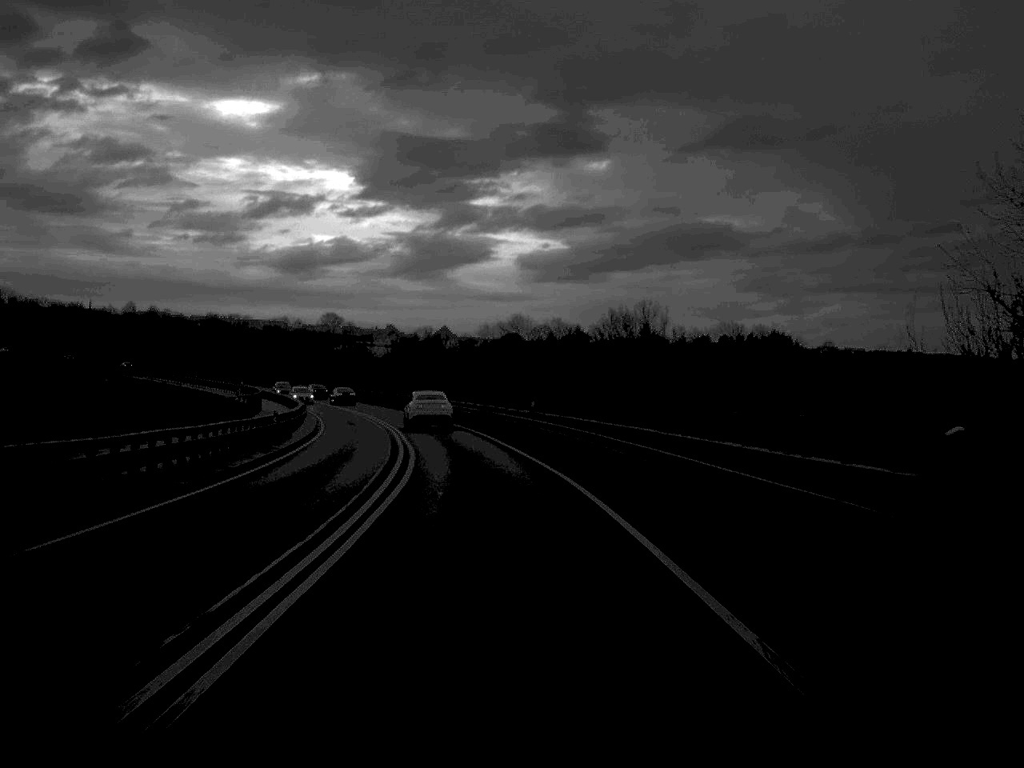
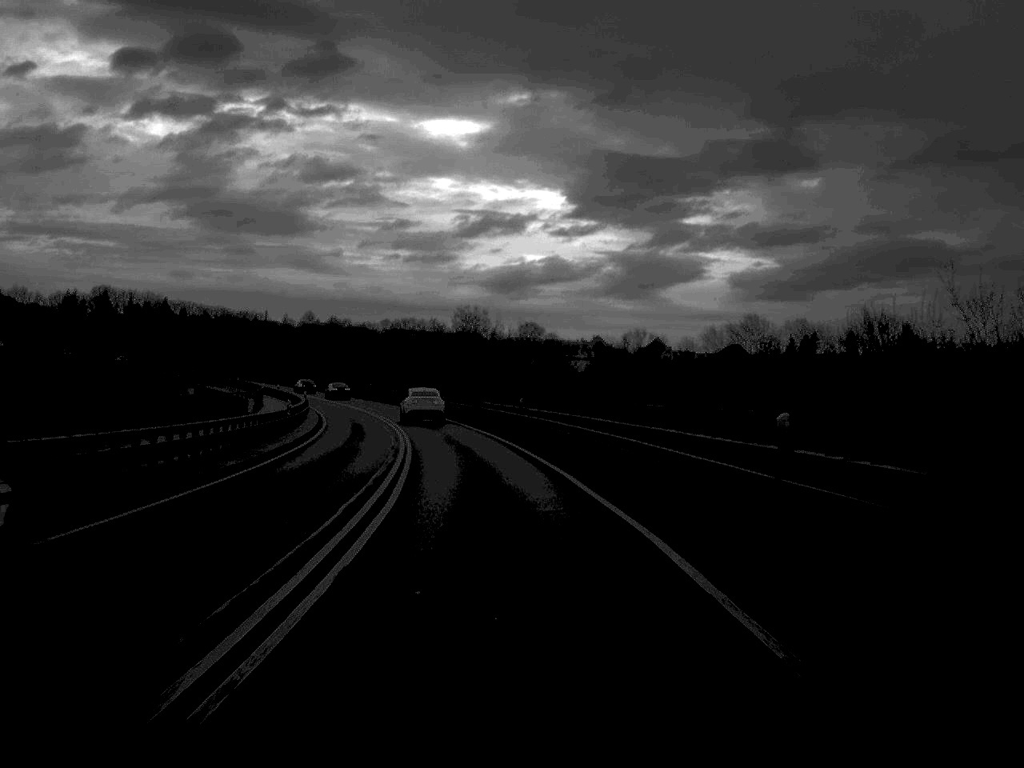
(-5.2, +65.0) m; -9°
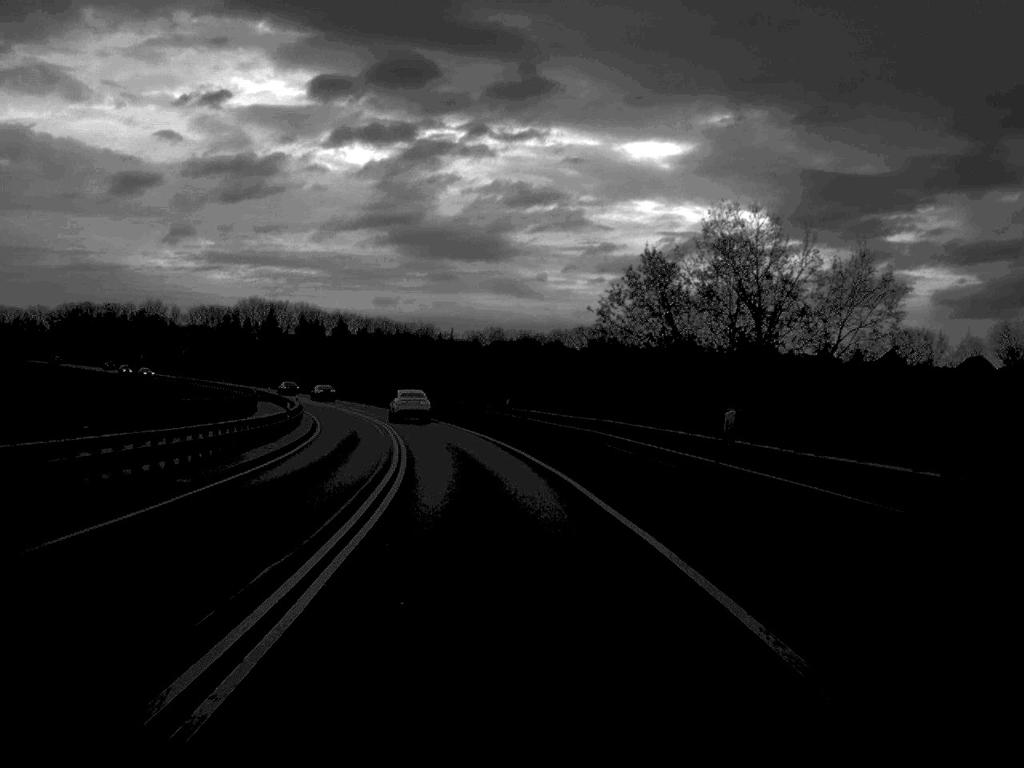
(-5.2, +65.5) m; -9°
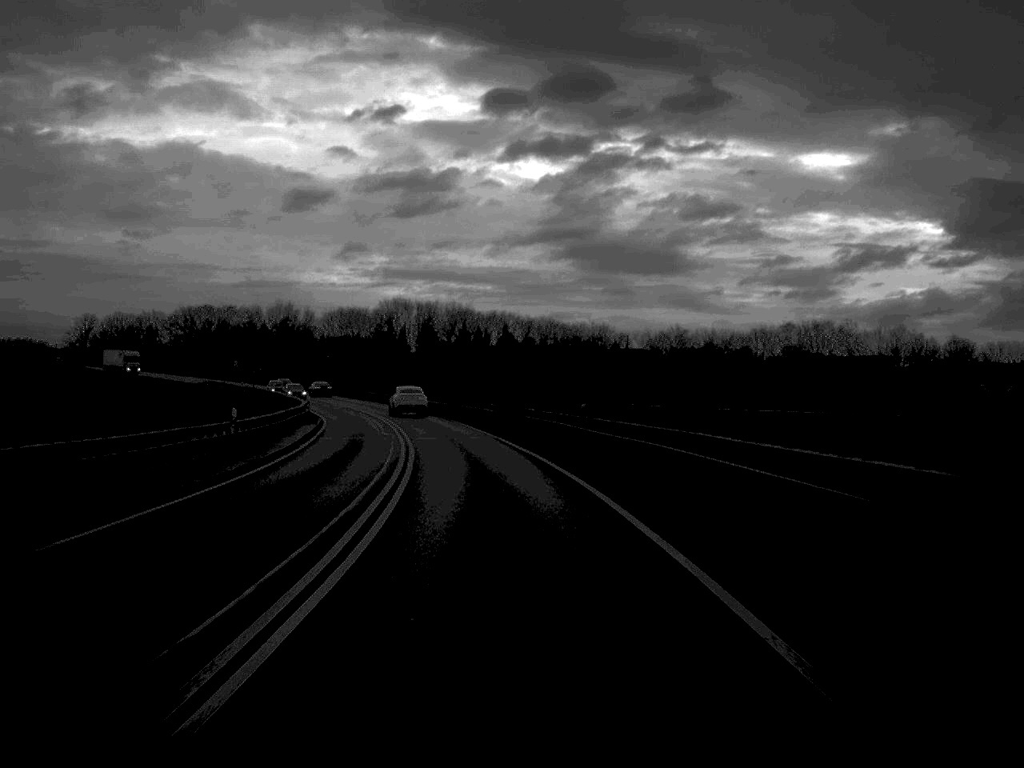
(-3.5, +52.6) m; -8°
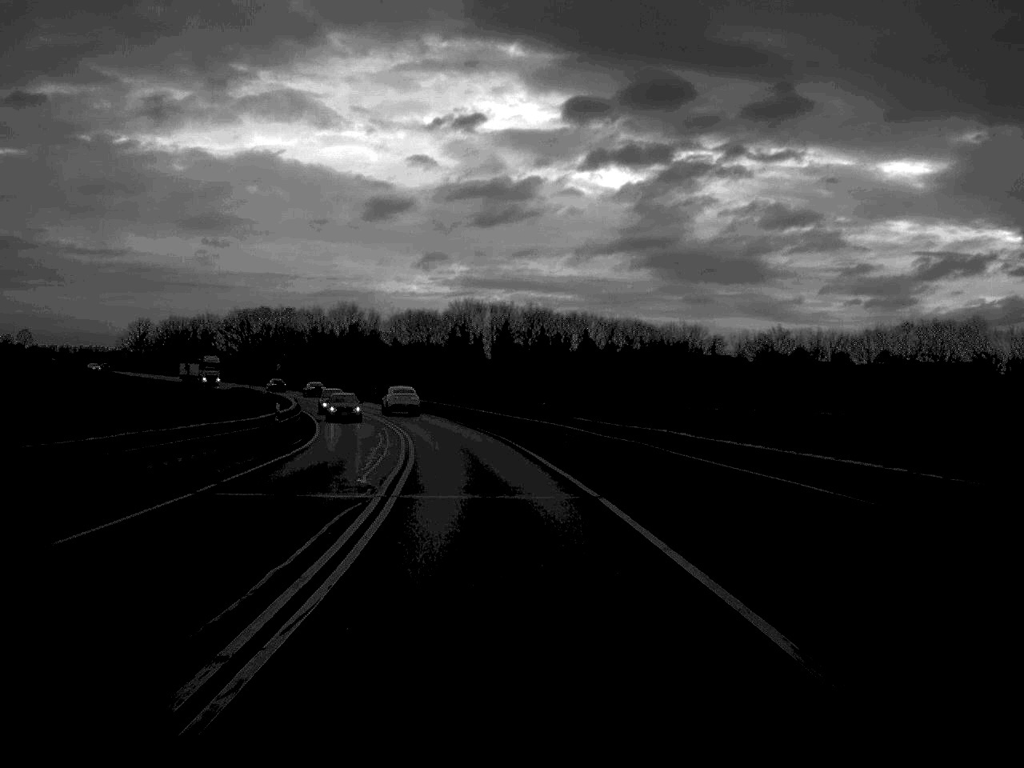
(-0.8, +25.5) m; -3°
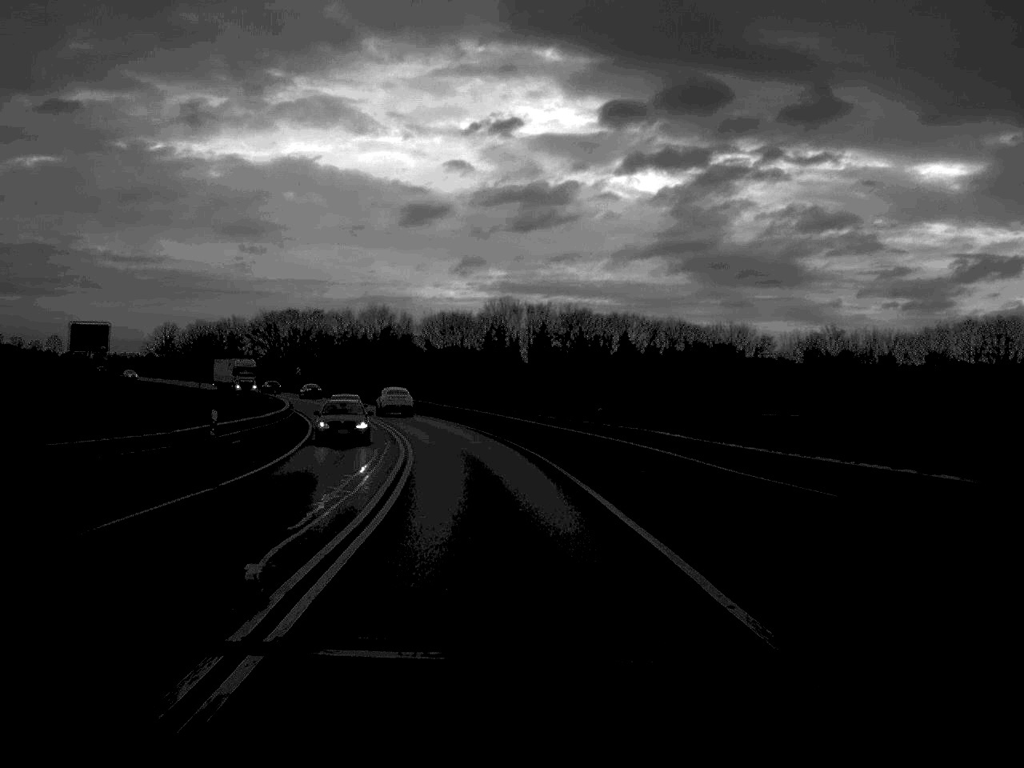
(-0.2, +12.5) m; -2°
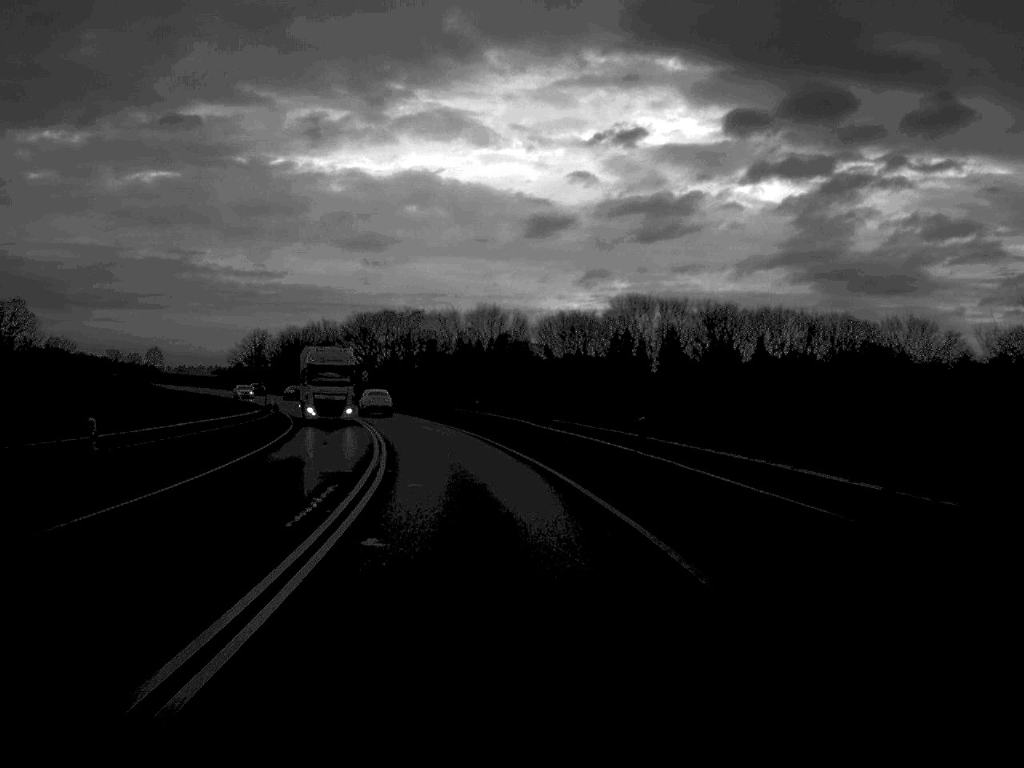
(-1.9, +40.2) m; -5°
